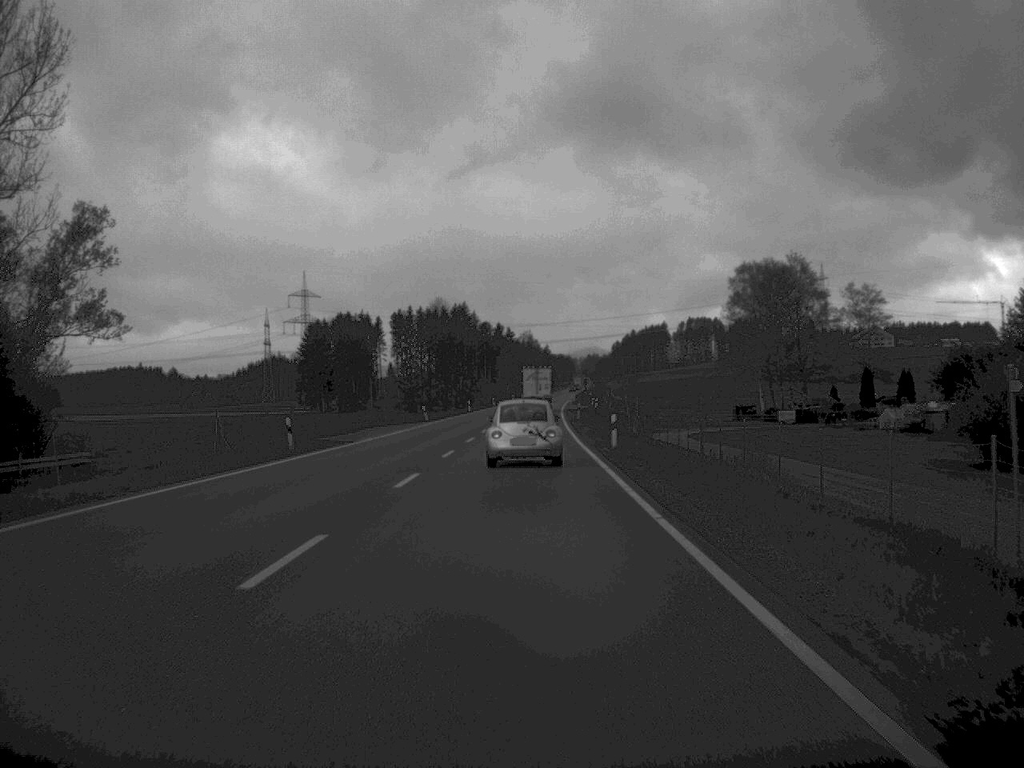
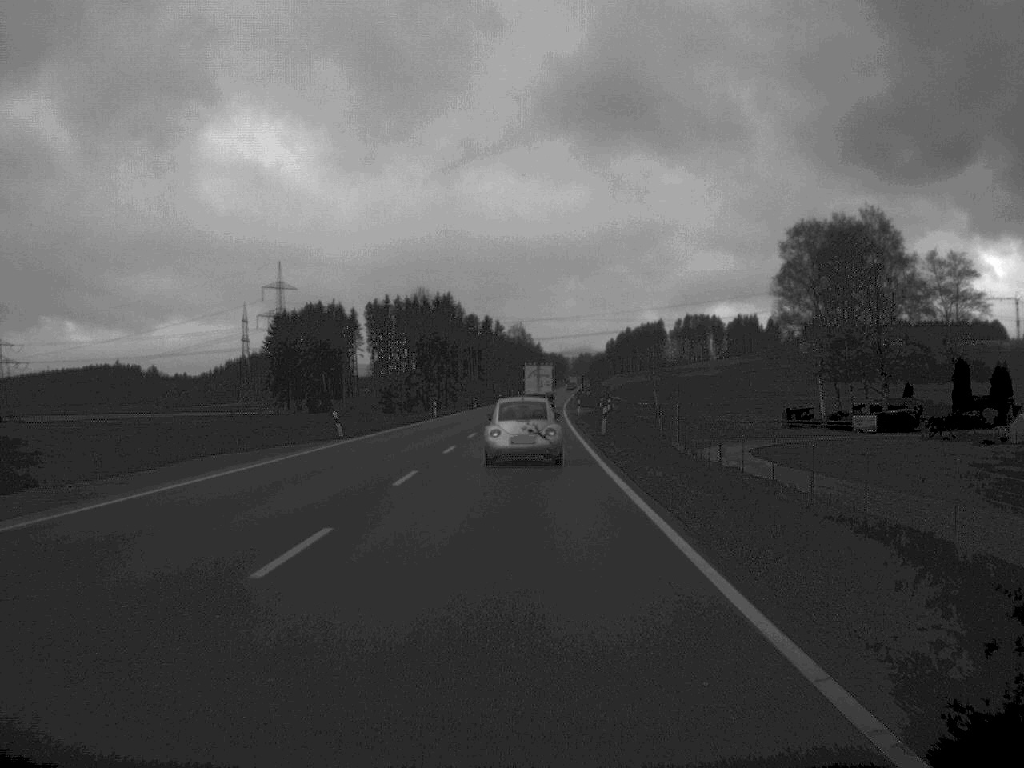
(+0.1, +35.0) m; 0°
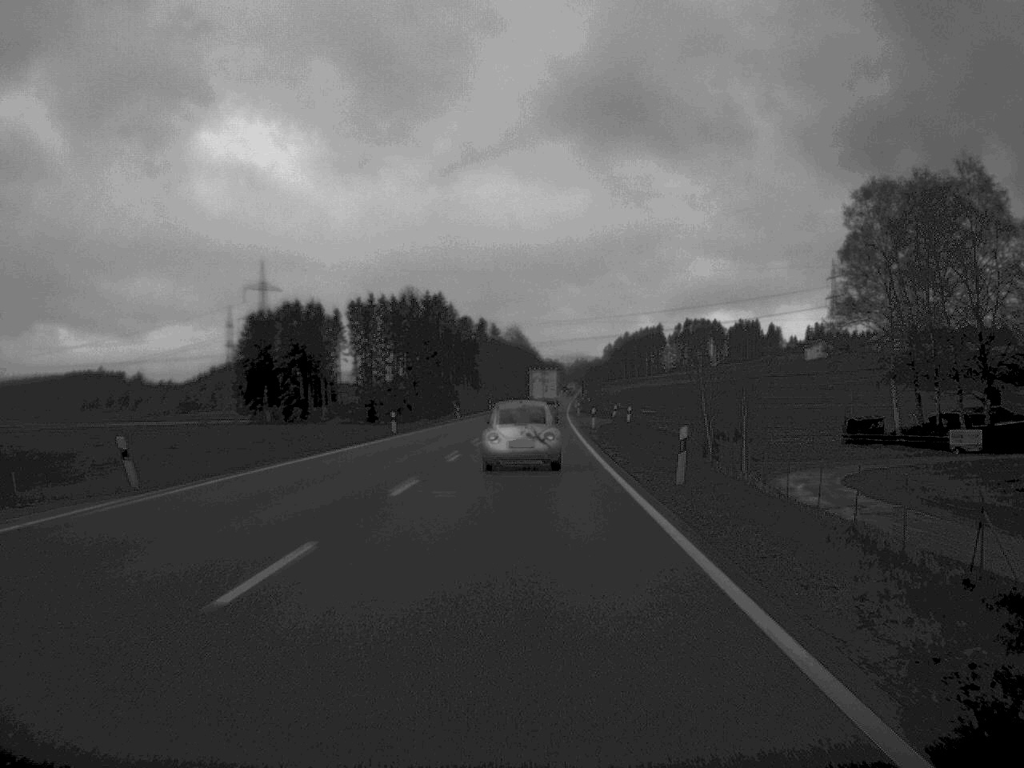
(0.0, +25.0) m; 0°
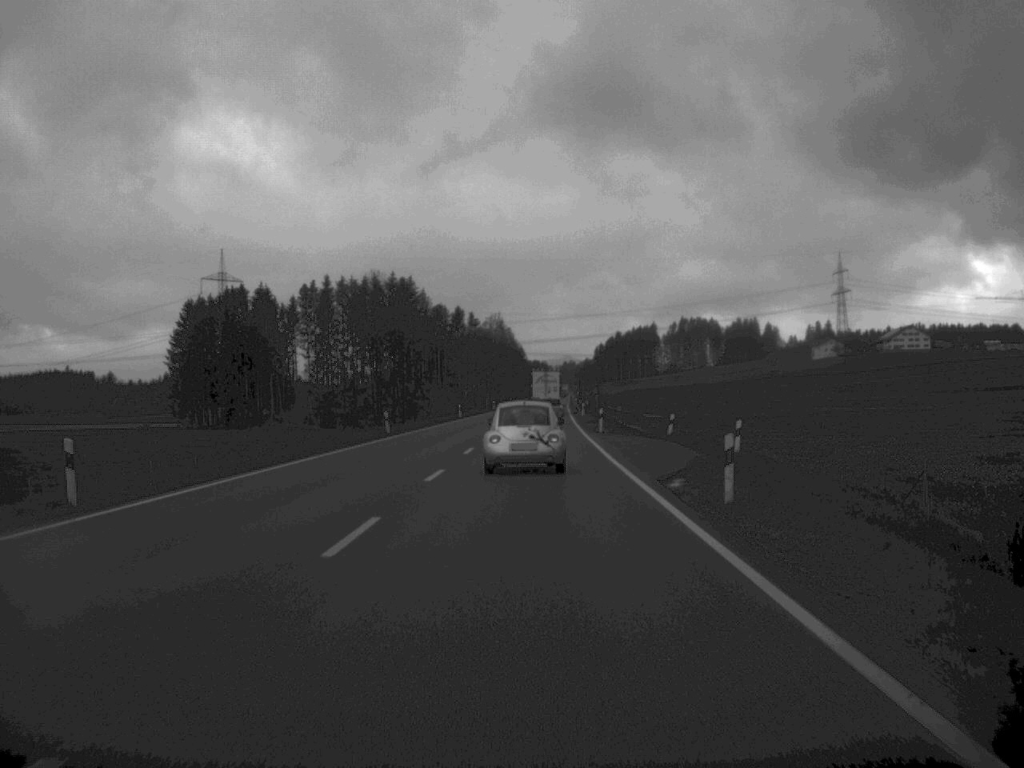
(+0.1, +43.7) m; 0°
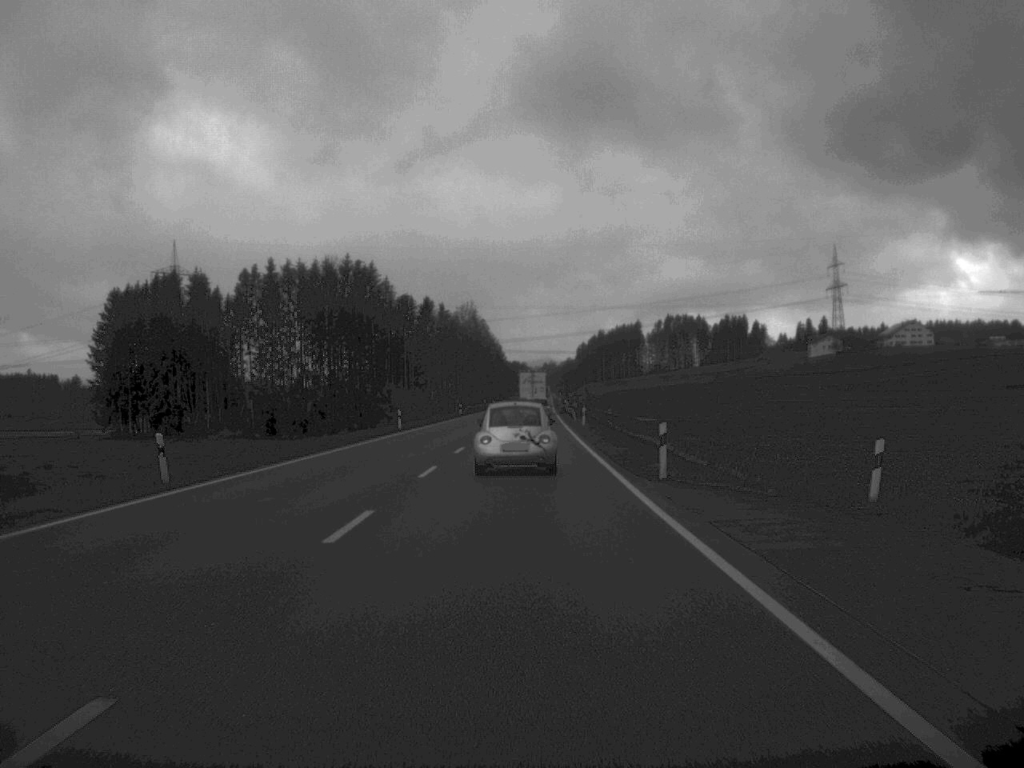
(+0.3, +33.9) m; +1°
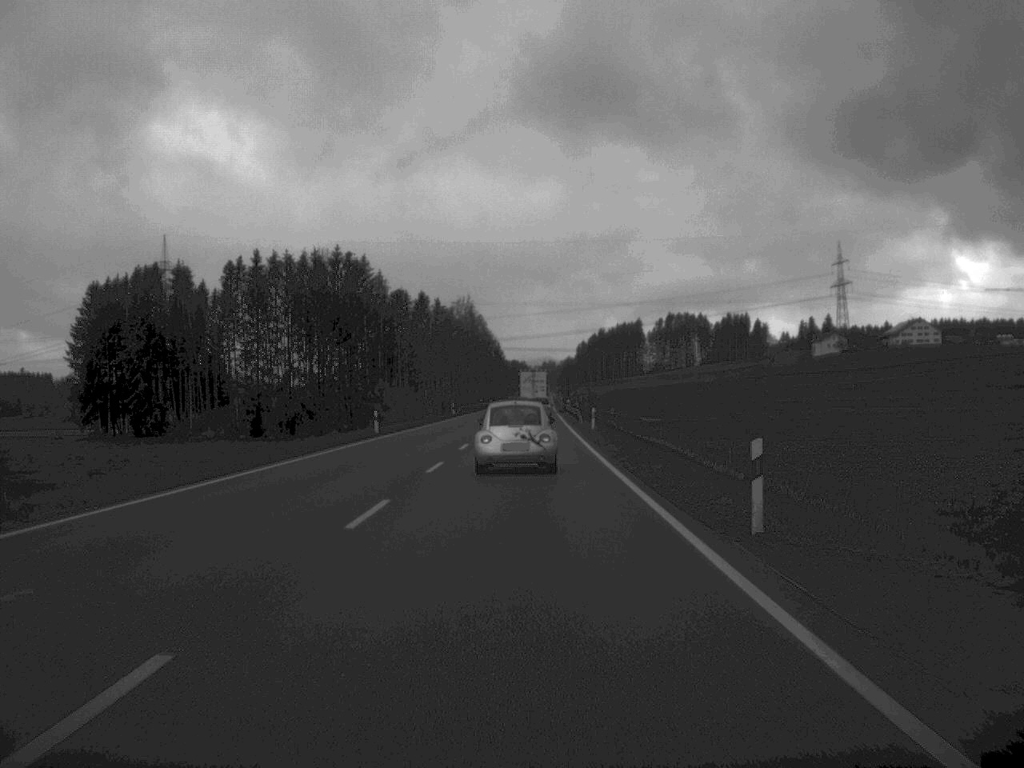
(0.0, +10.3) m; 0°
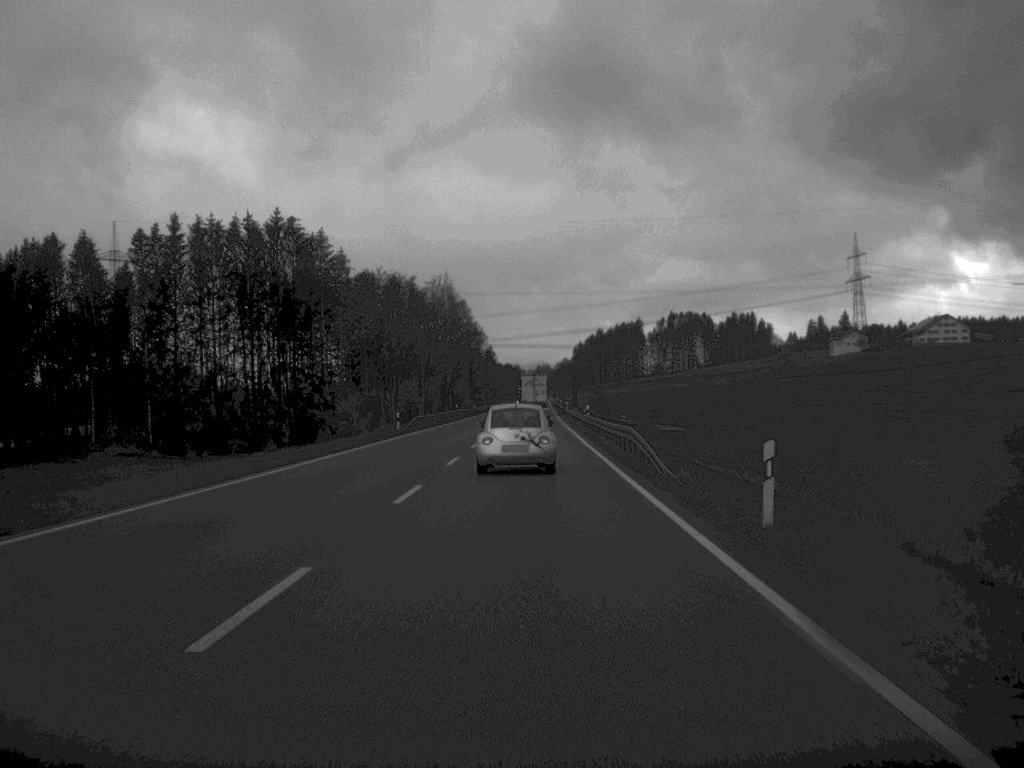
(+0.1, +42.8) m; 0°
